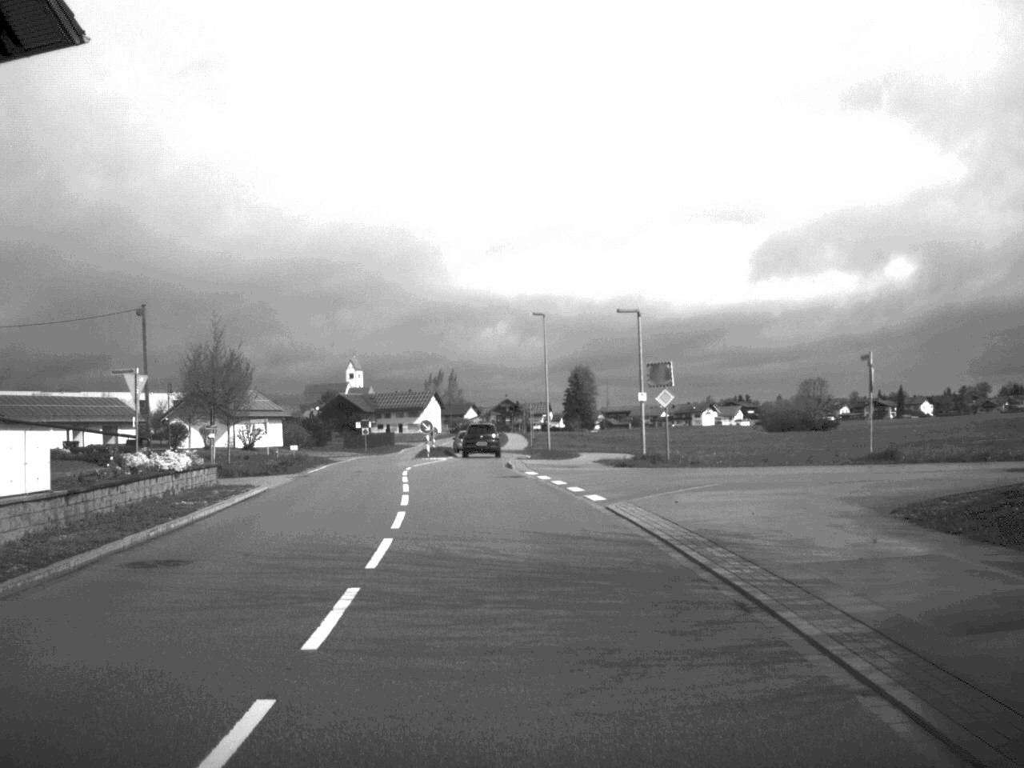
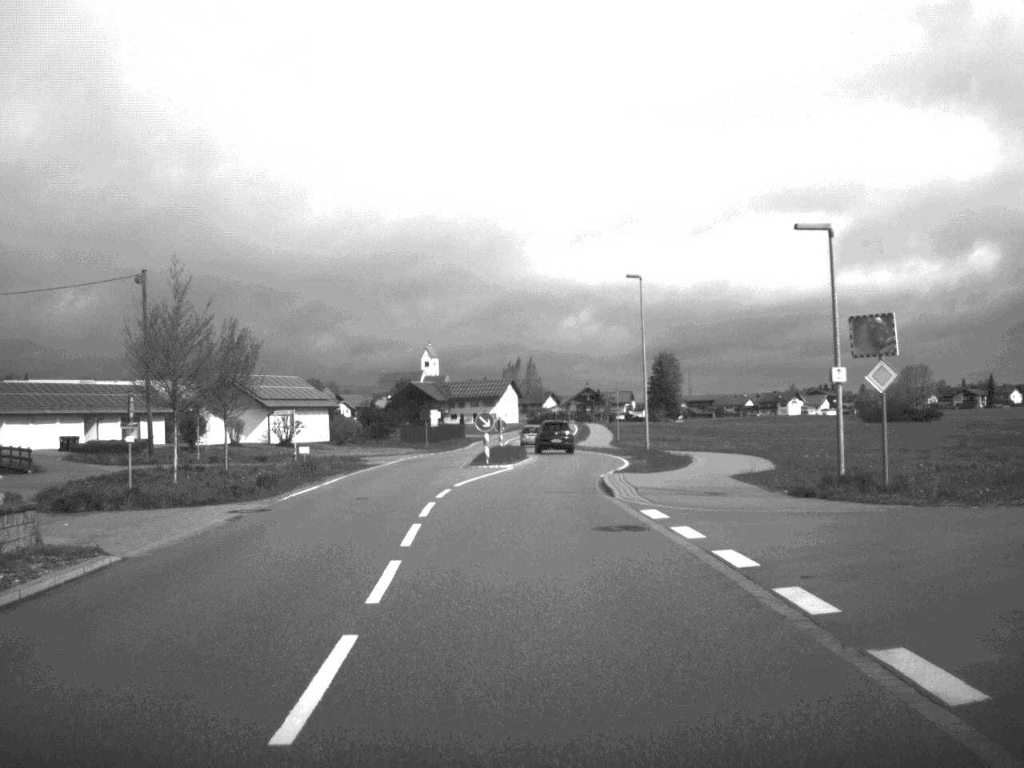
(-0.5, +15.7) m; -4°
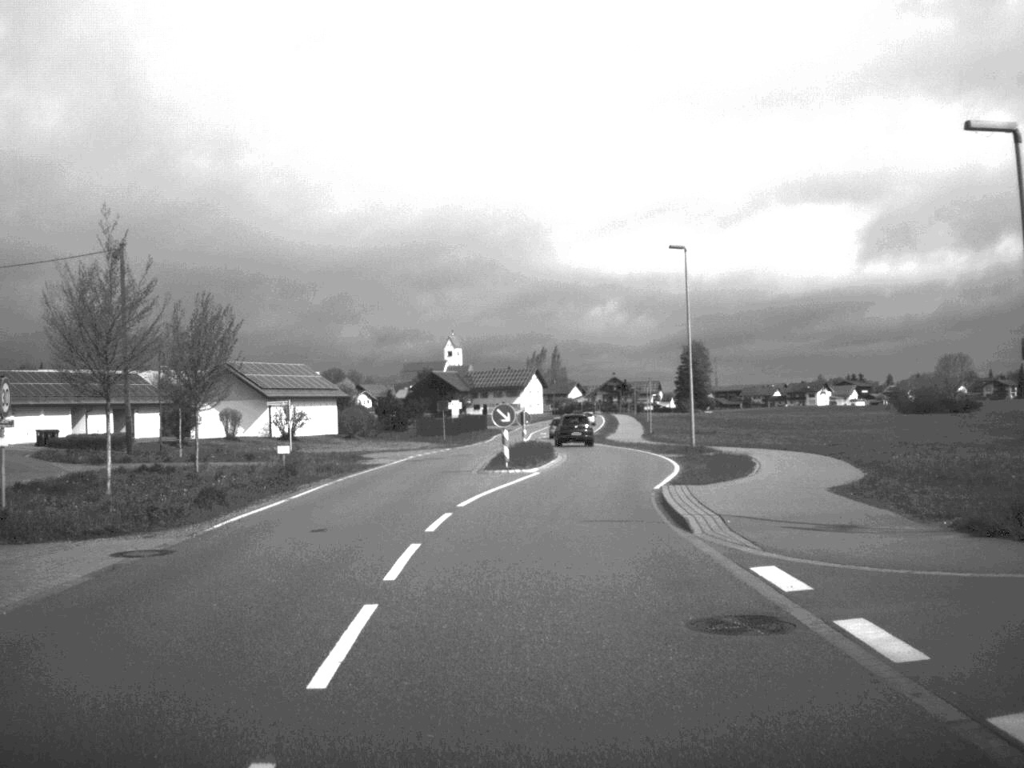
(-0.1, +7.7) m; -1°
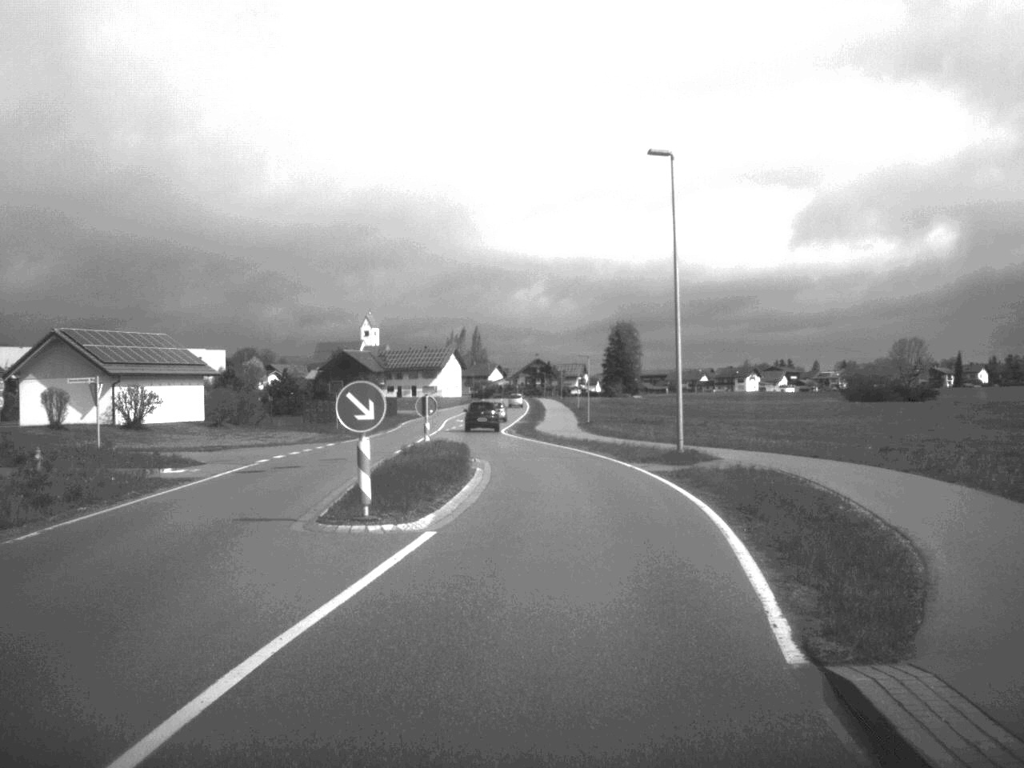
(+0.4, +17.0) m; +4°
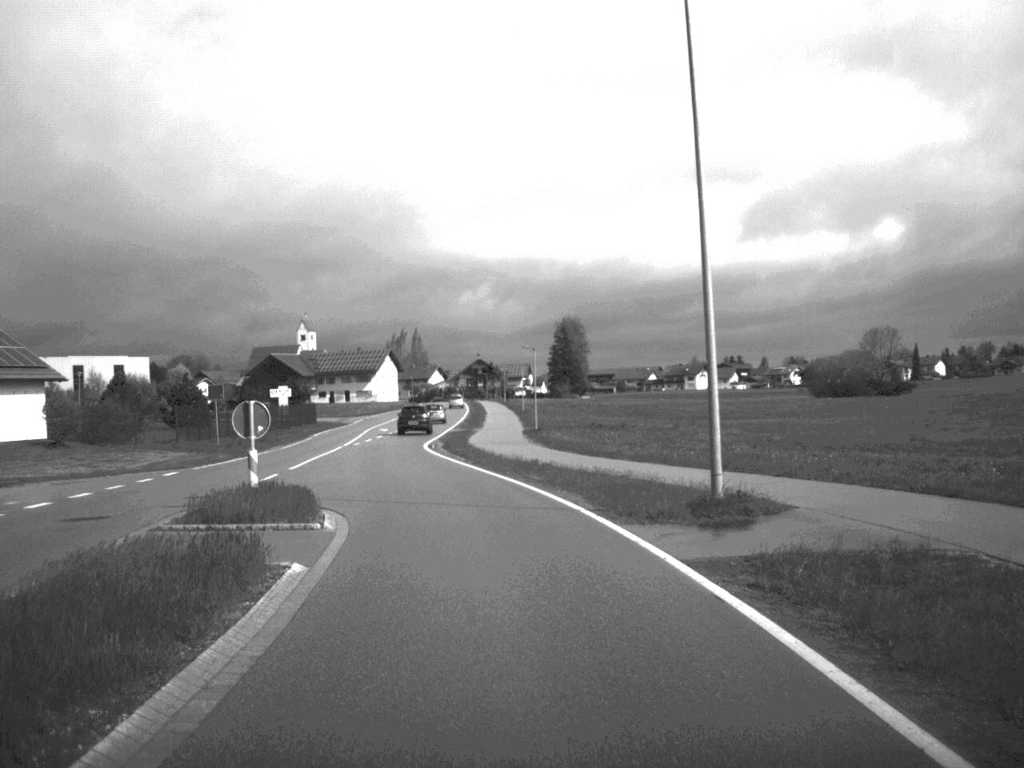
(+0.5, +15.7) m; +2°
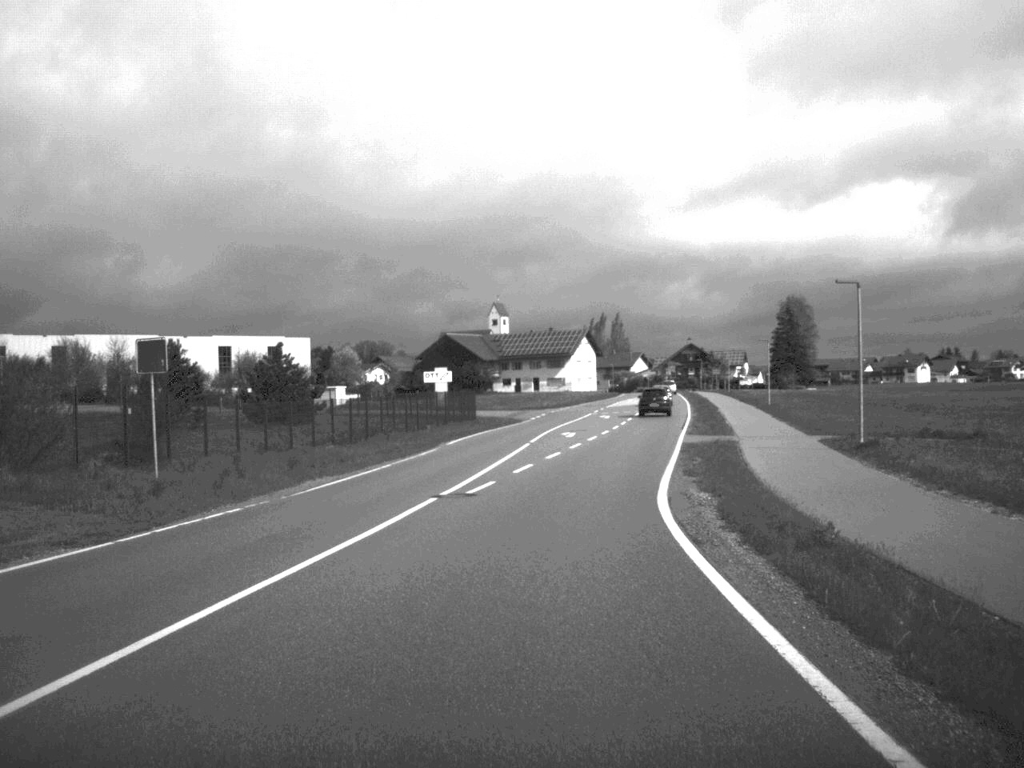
(-3.2, +34.1) m; -9°
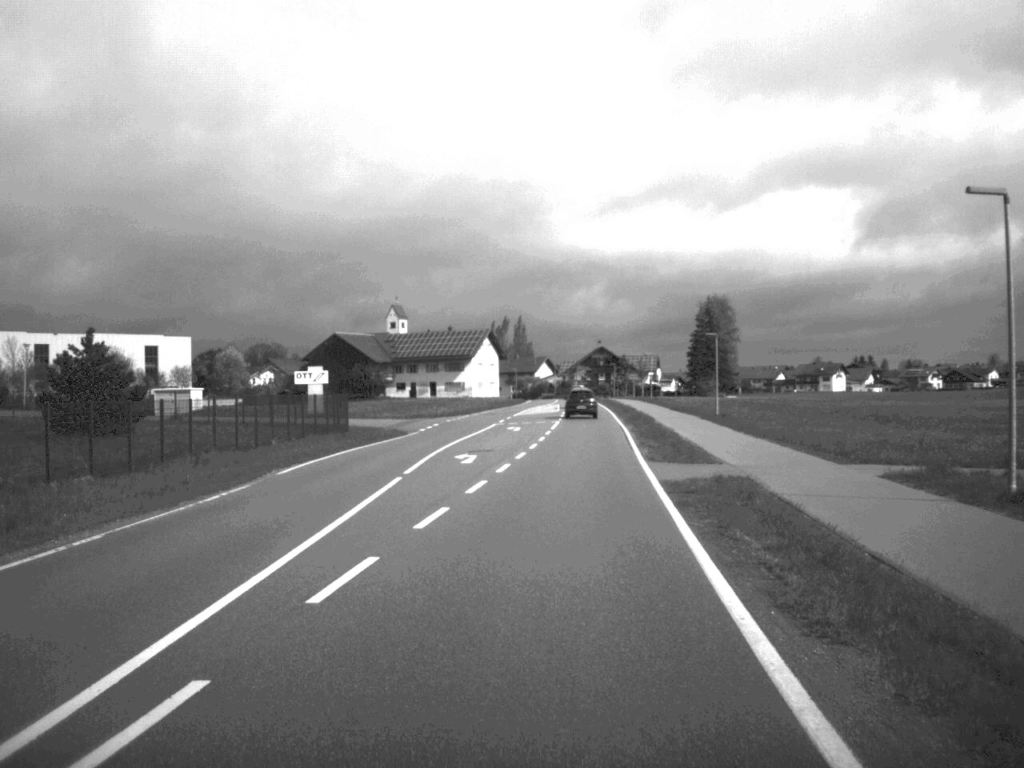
(+0.6, +16.9) m; +5°
